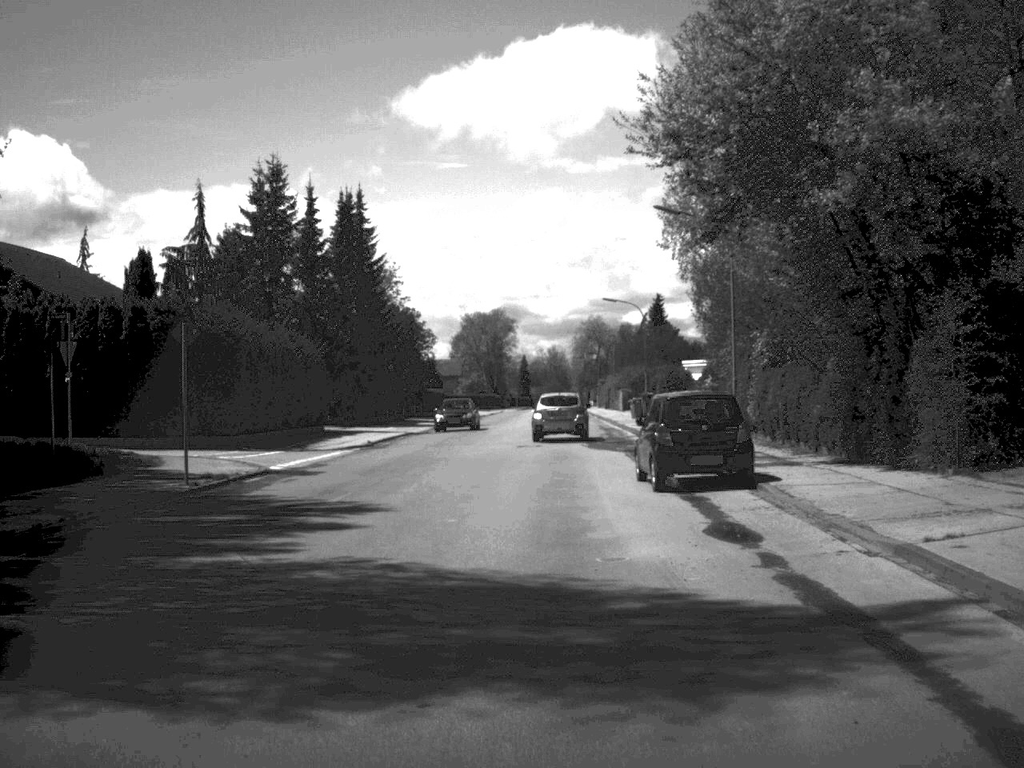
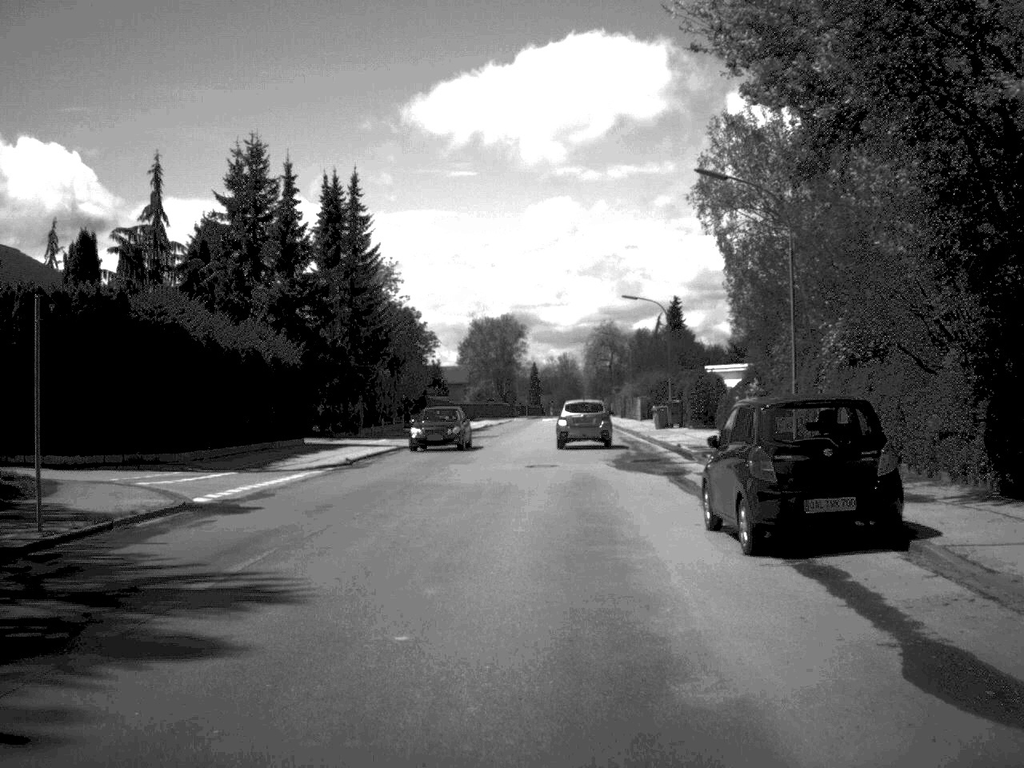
(0.0, +7.4) m; 0°
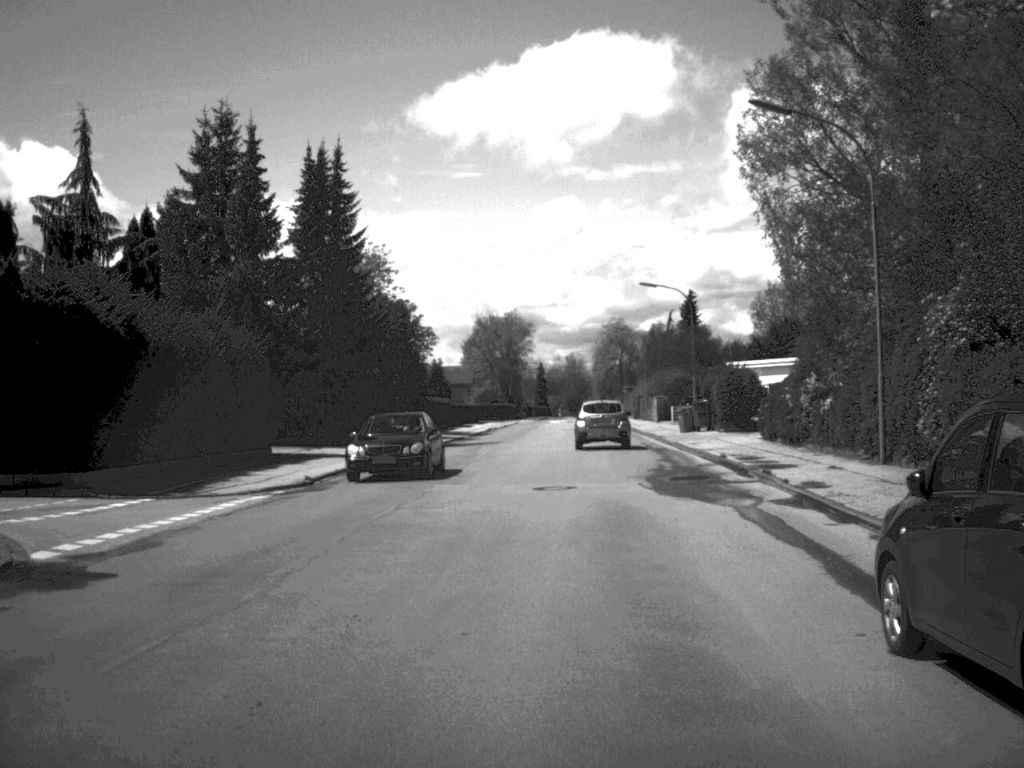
(0.0, +7.4) m; 0°
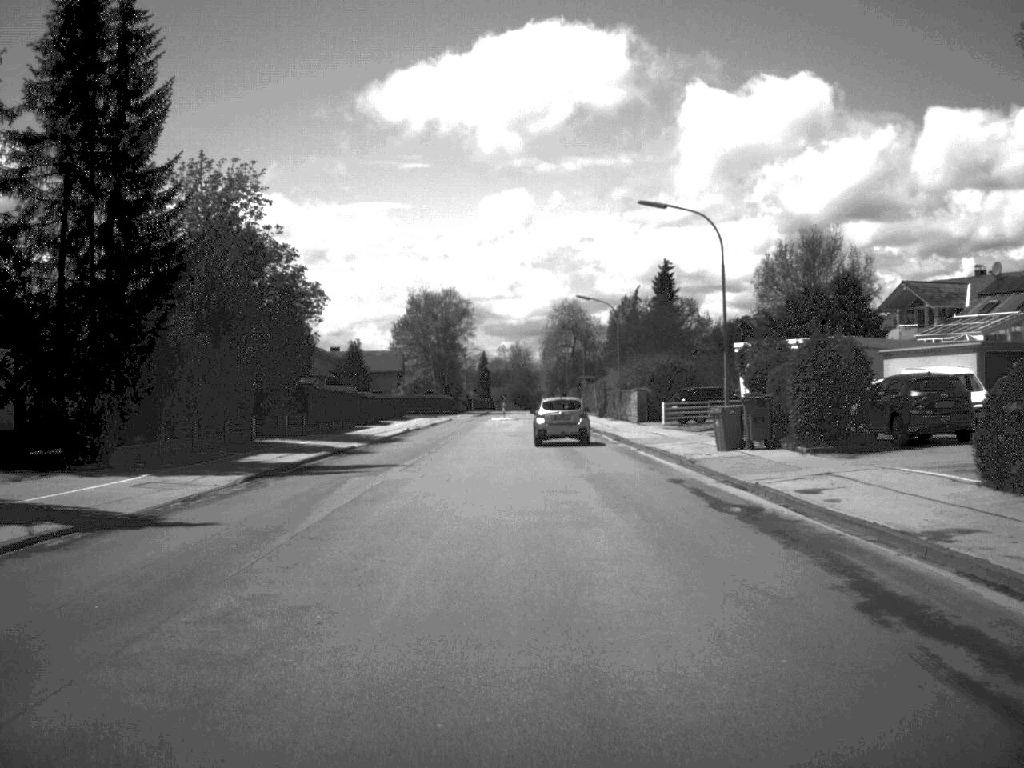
(+0.5, +23.6) m; +2°
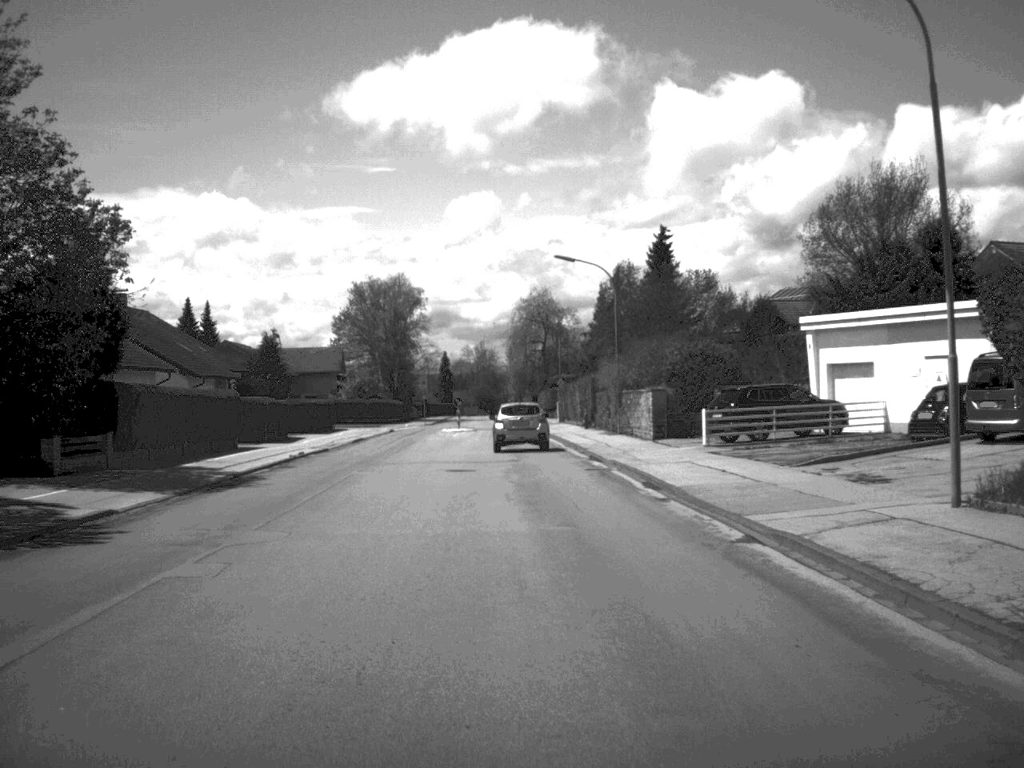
(+0.3, +22.2) m; +1°
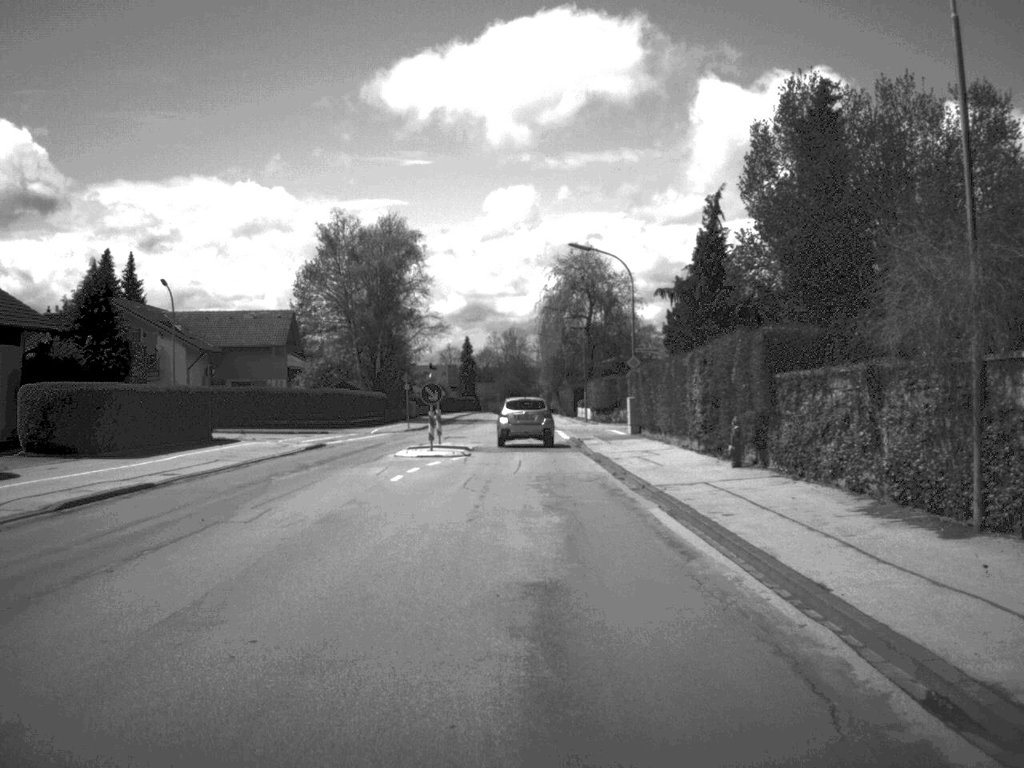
(-0.5, +38.5) m; -2°
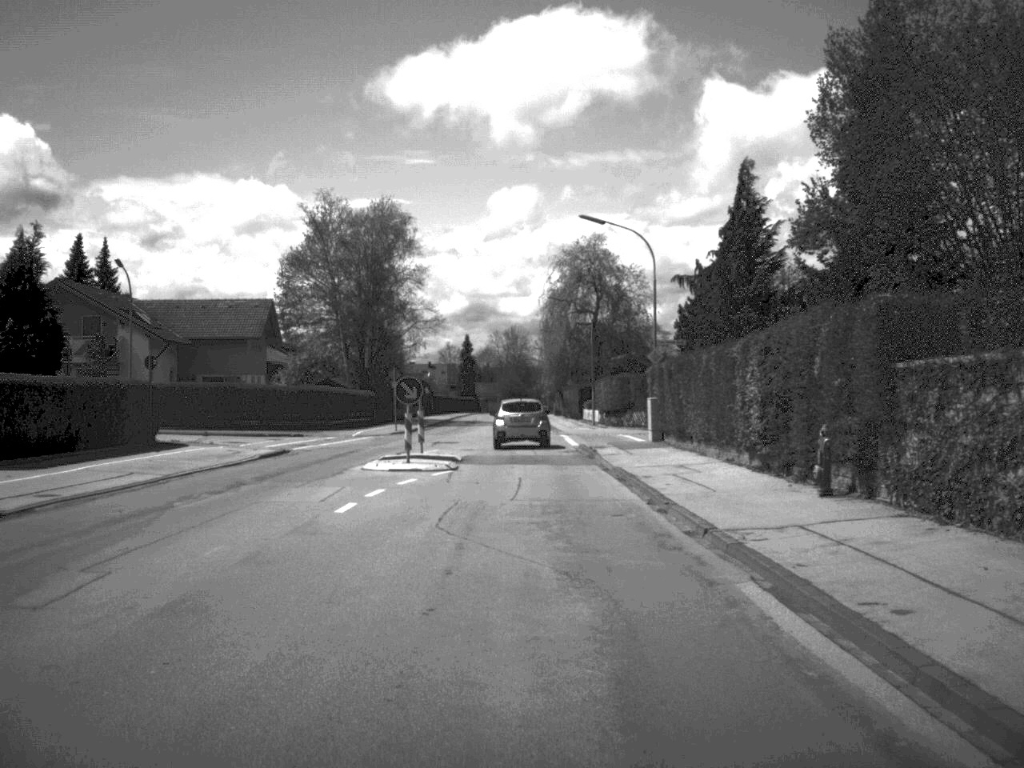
(0.0, +7.2) m; 0°
